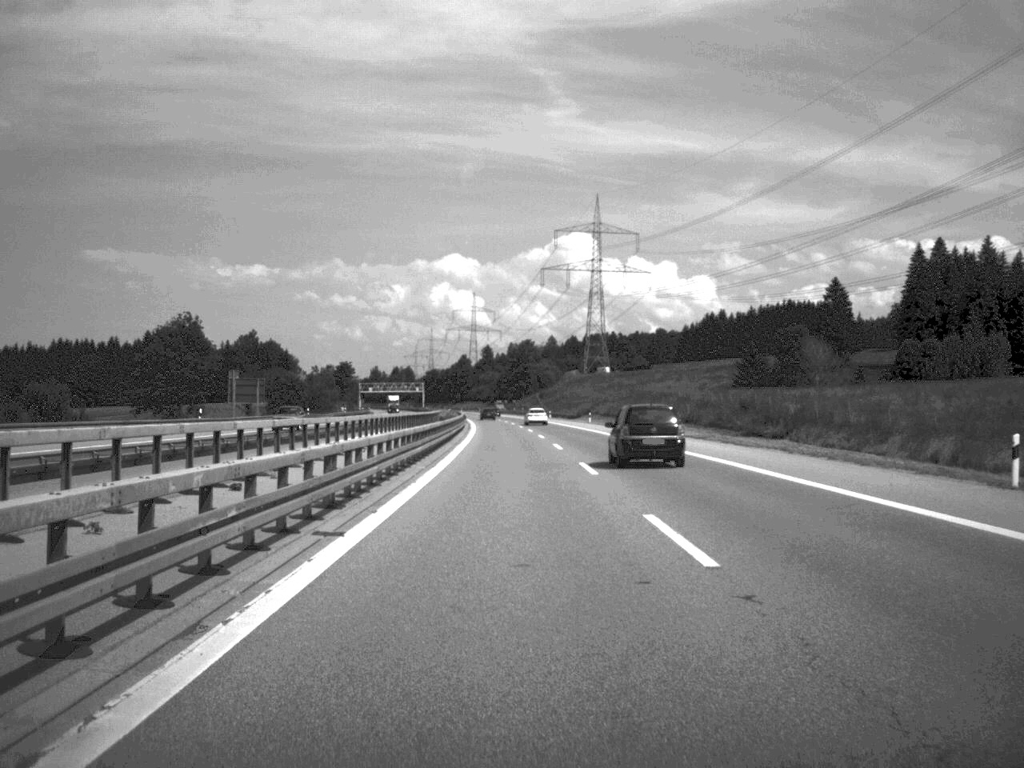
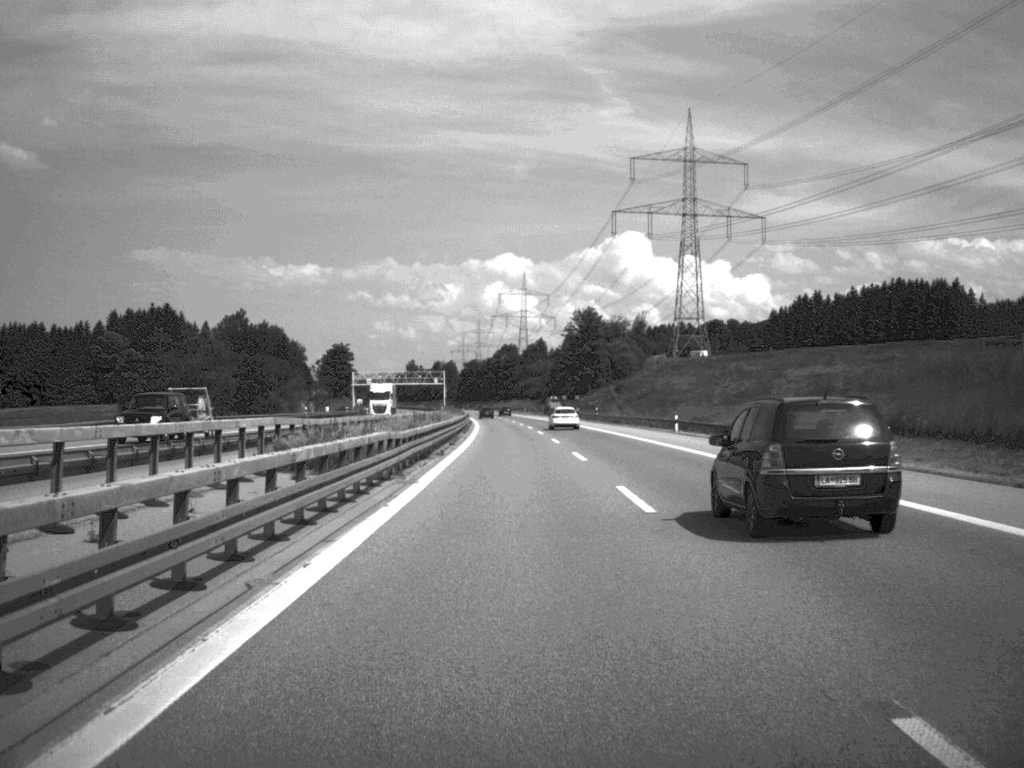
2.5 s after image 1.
(-2.1, +99.8) m; -2°
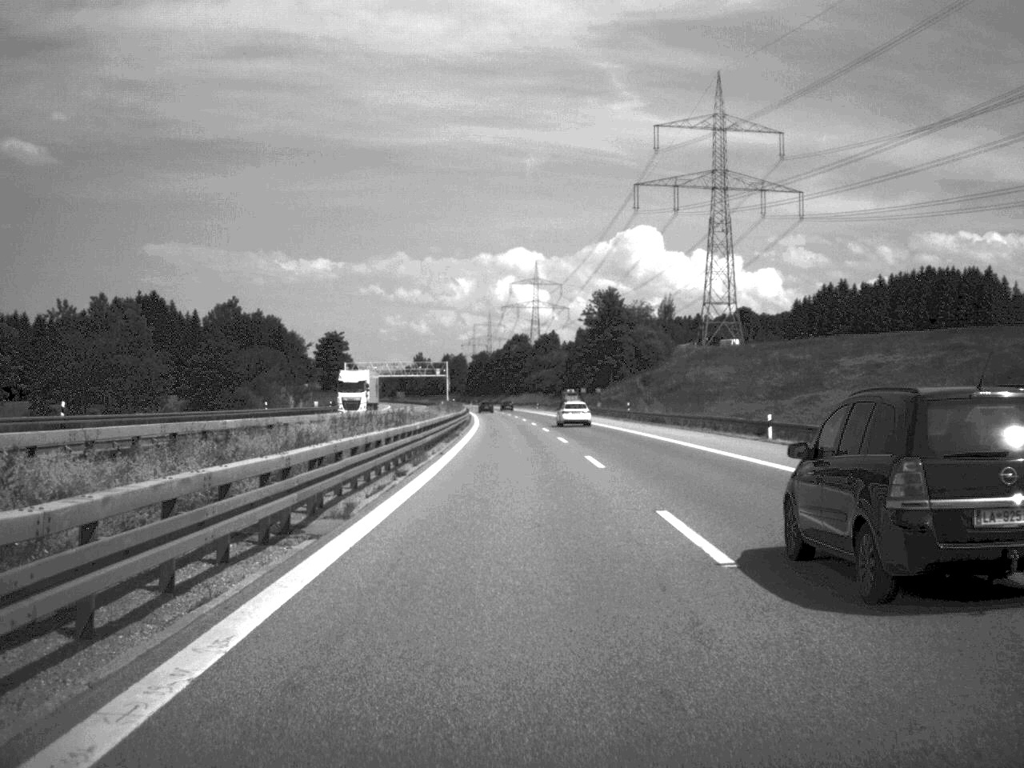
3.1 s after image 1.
(-0.1, +24.2) m; -1°
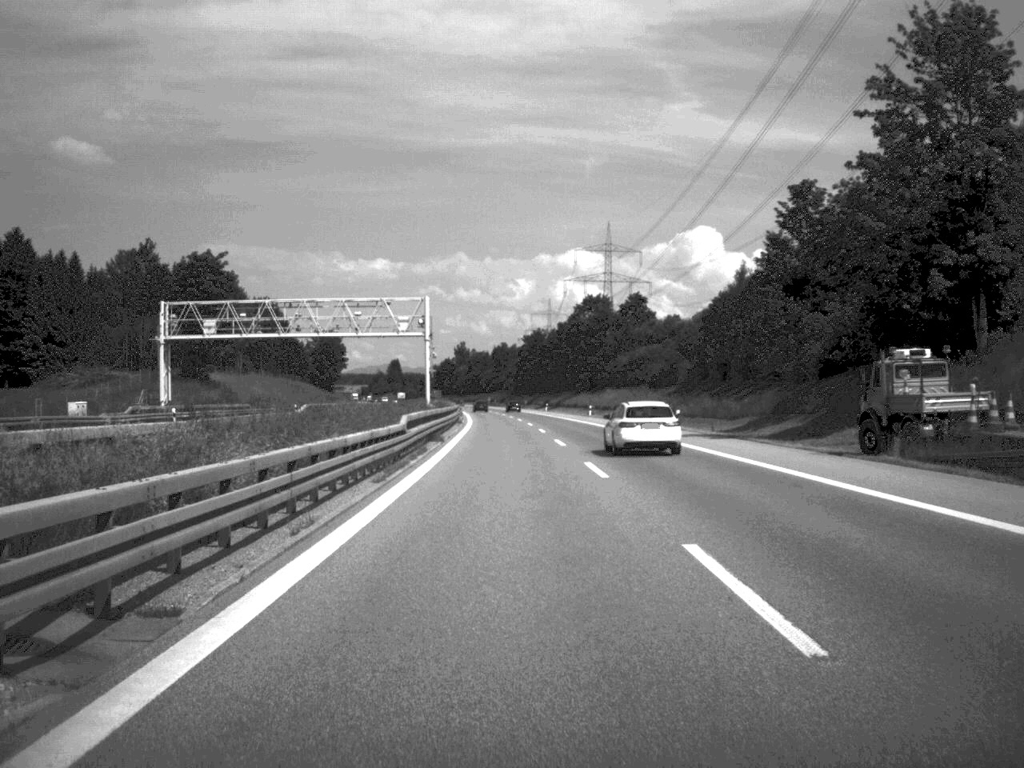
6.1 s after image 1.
(-3.1, +127.4) m; -3°
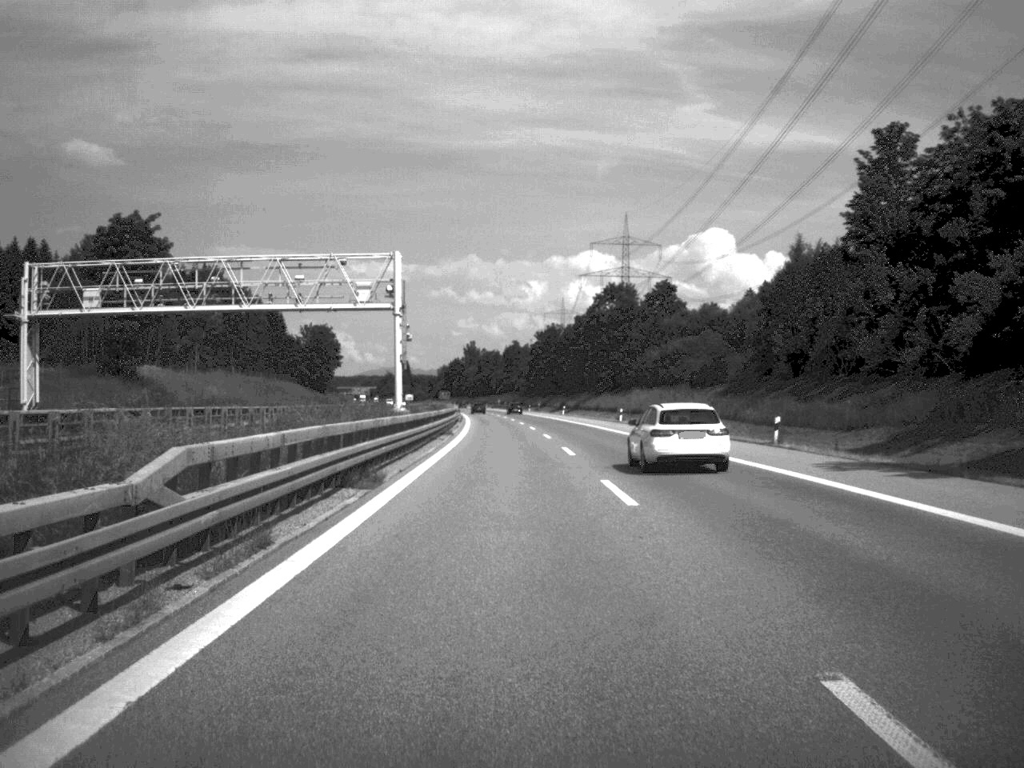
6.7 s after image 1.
(-0.1, +24.1) m; -1°
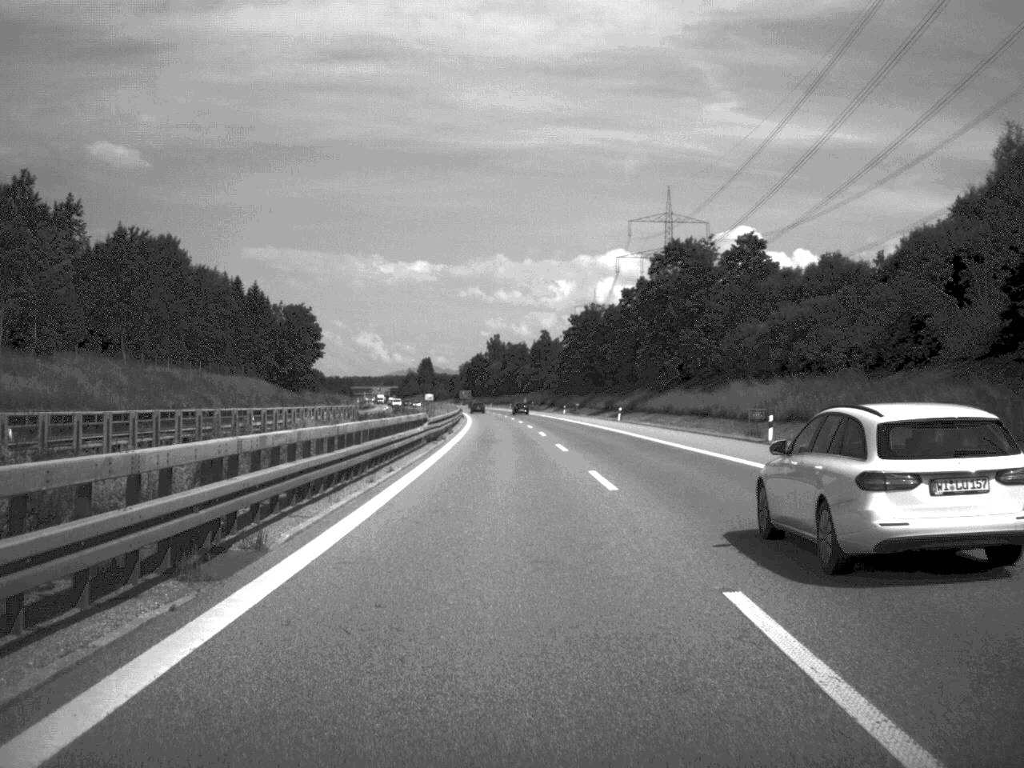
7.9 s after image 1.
(-0.6, +49.5) m; -1°
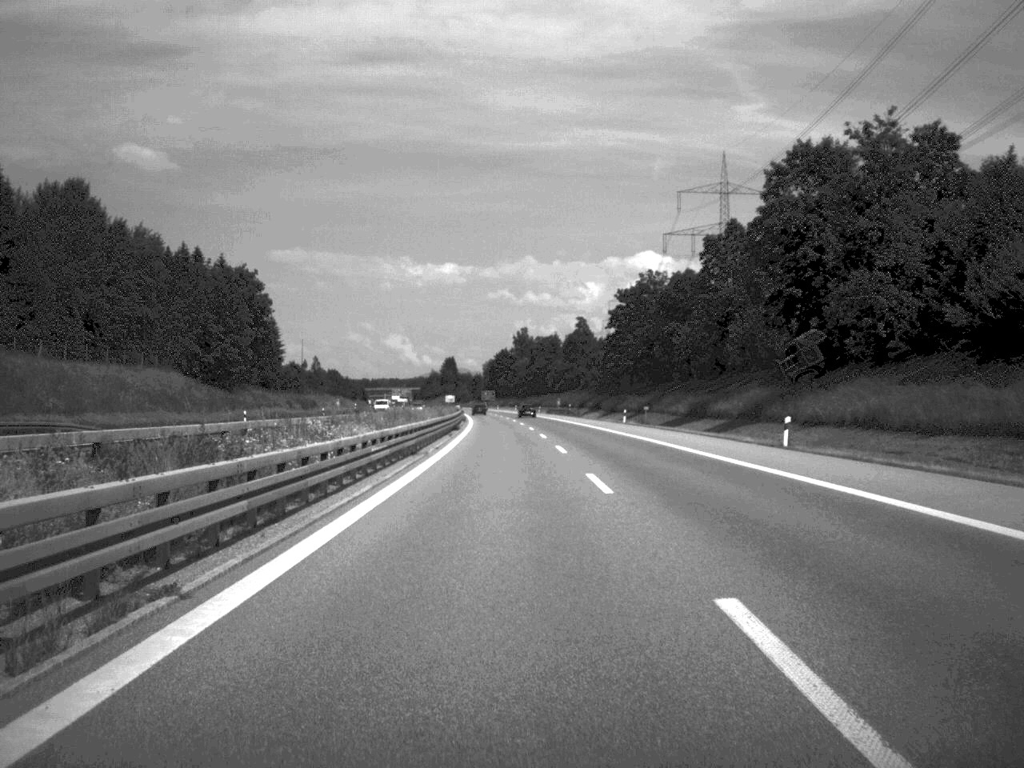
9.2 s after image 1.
(-0.6, +53.4) m; -1°
